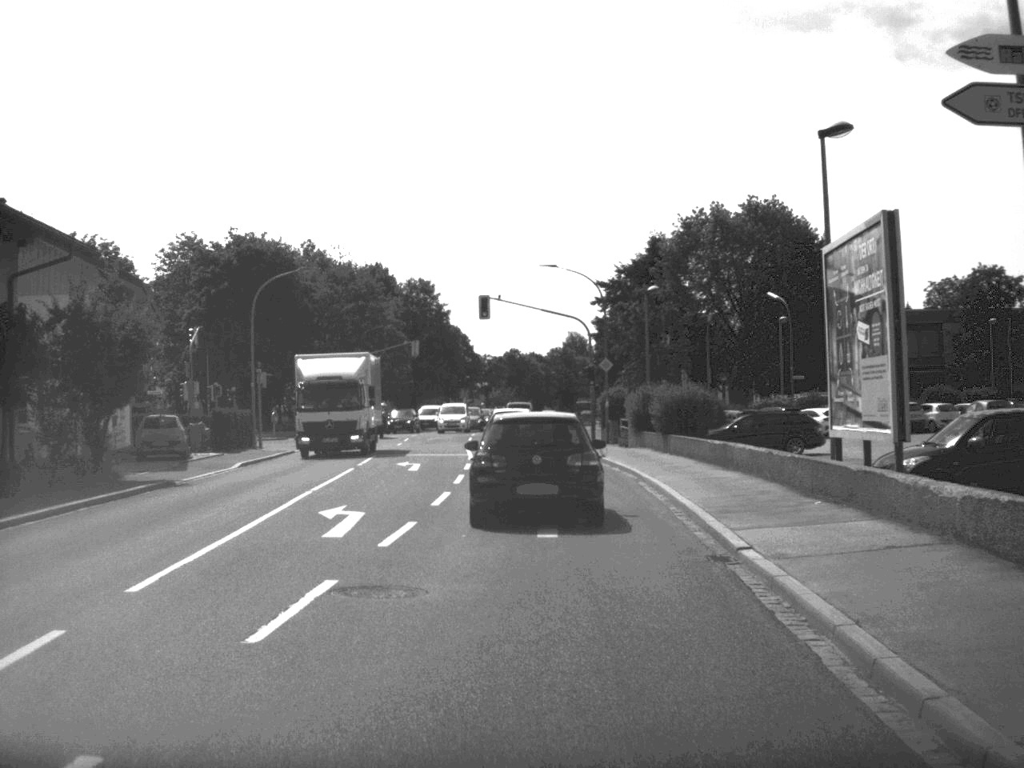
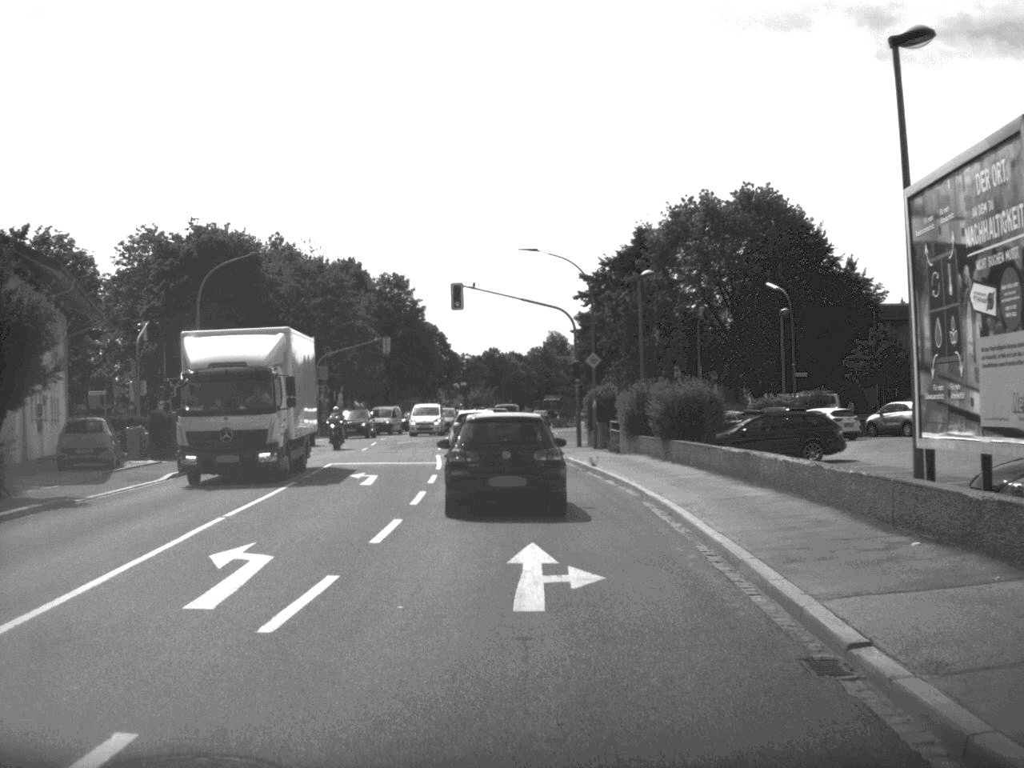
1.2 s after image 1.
(0.0, +5.3) m; +1°
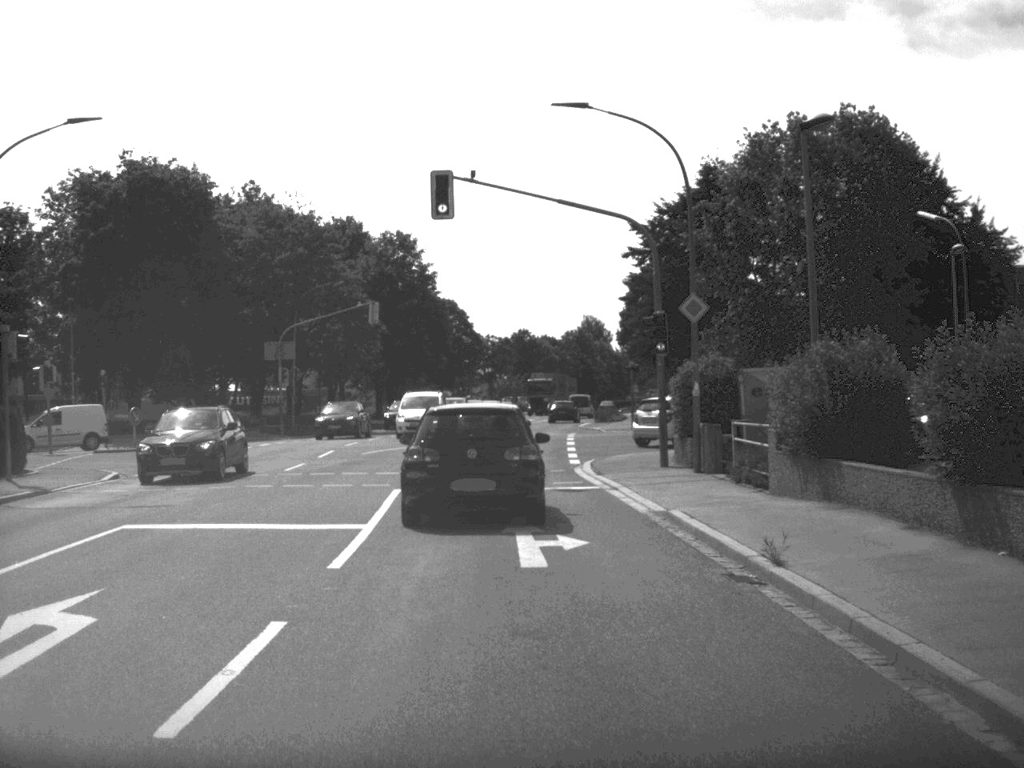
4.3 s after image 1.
(-0.2, +20.6) m; -2°
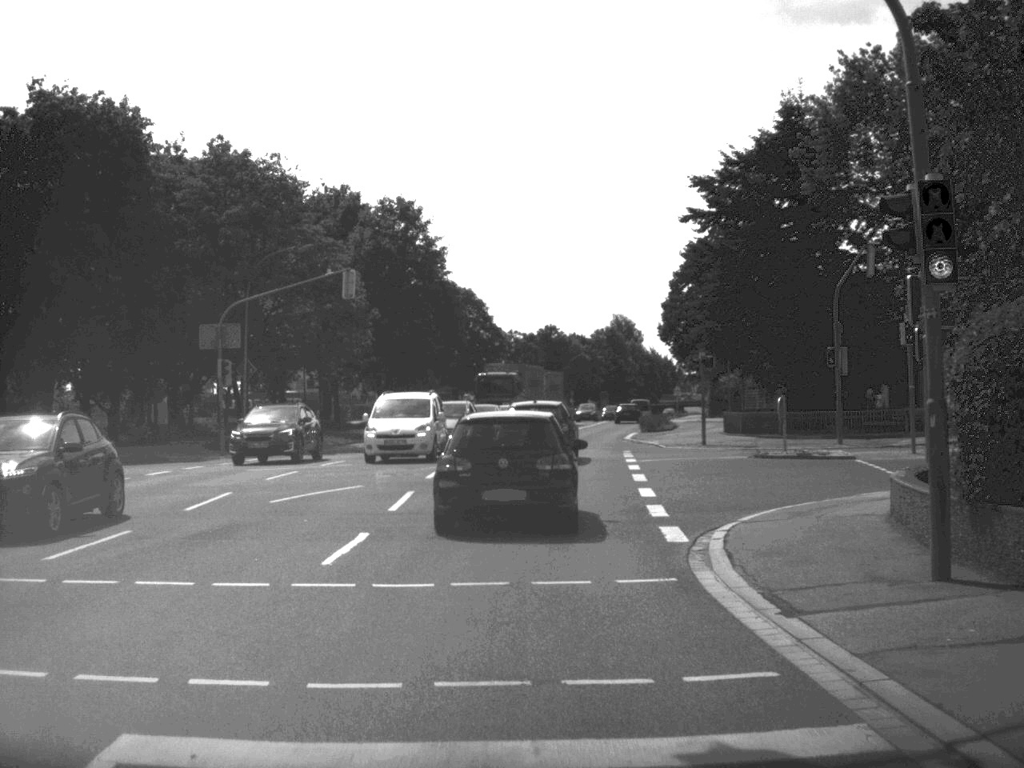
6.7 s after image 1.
(-0.2, +16.0) m; -1°
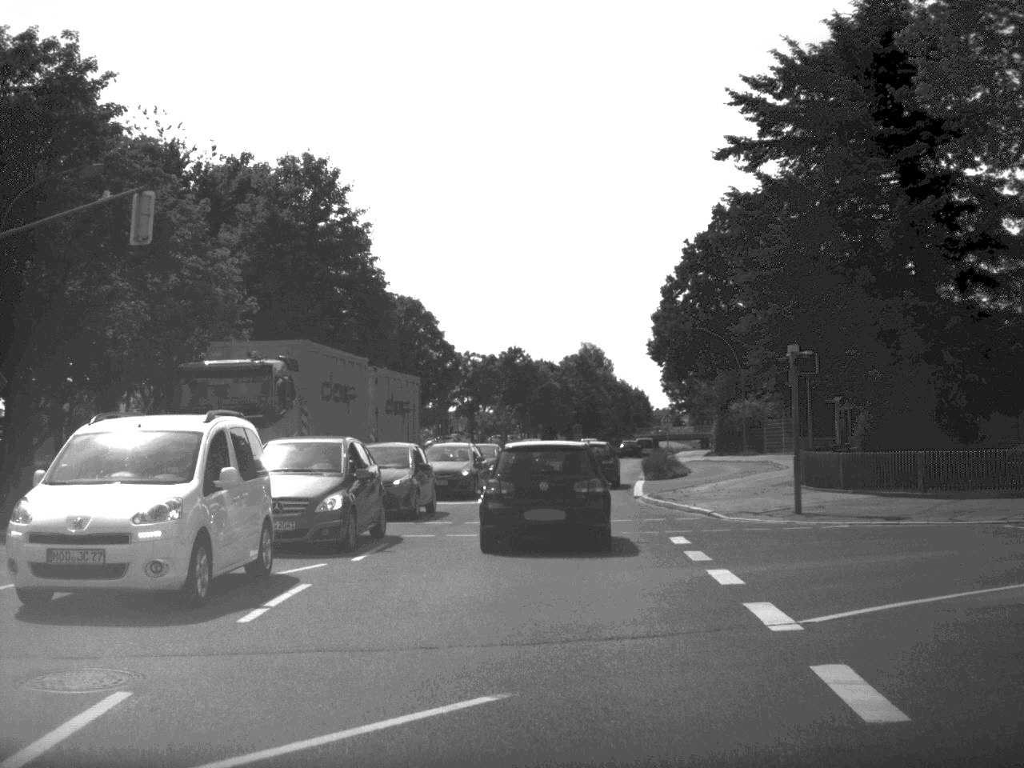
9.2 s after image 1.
(+0.2, +20.0) m; +2°
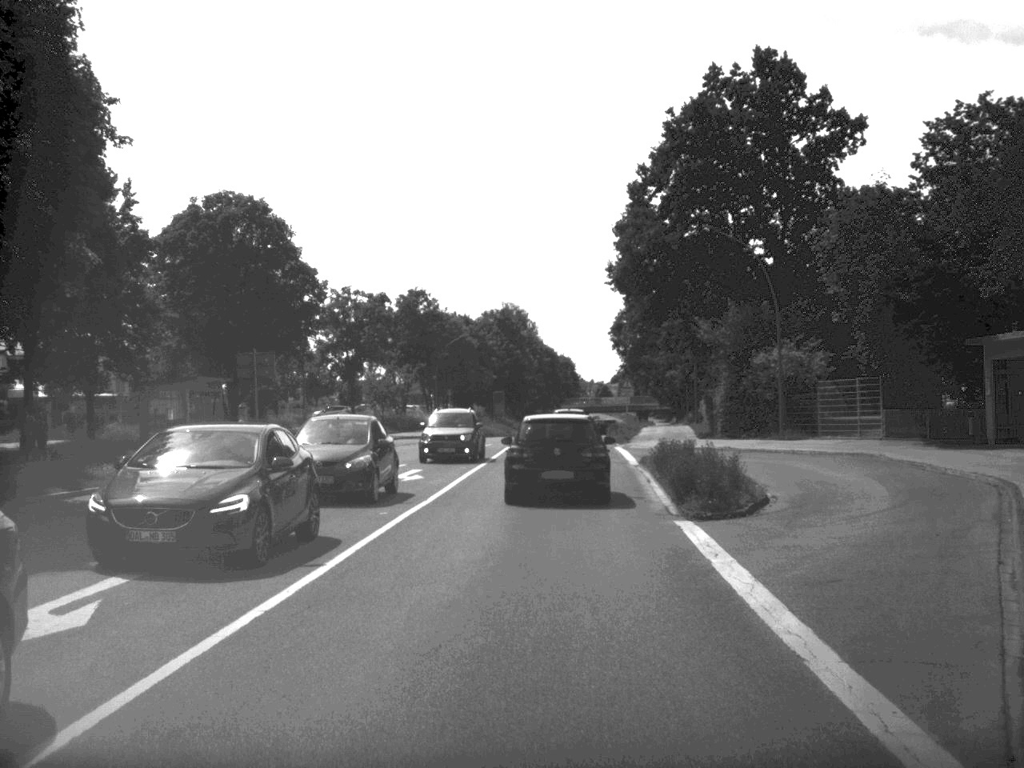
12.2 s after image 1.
(+0.8, +29.0) m; +3°
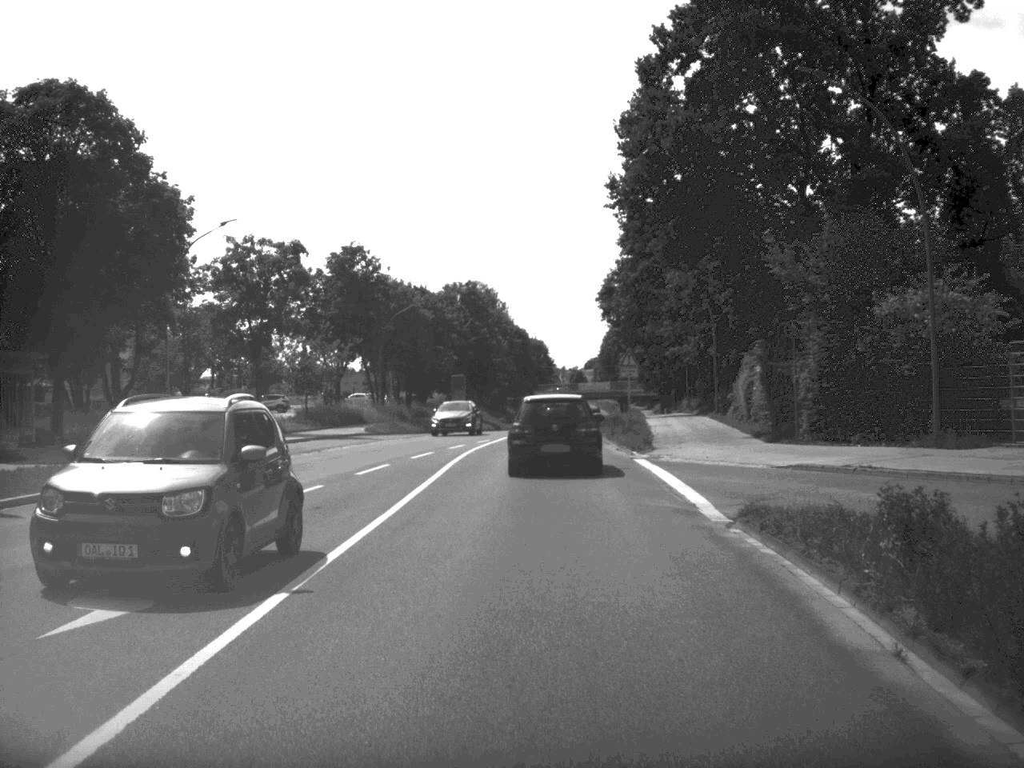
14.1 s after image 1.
(+0.2, +19.3) m; +1°
